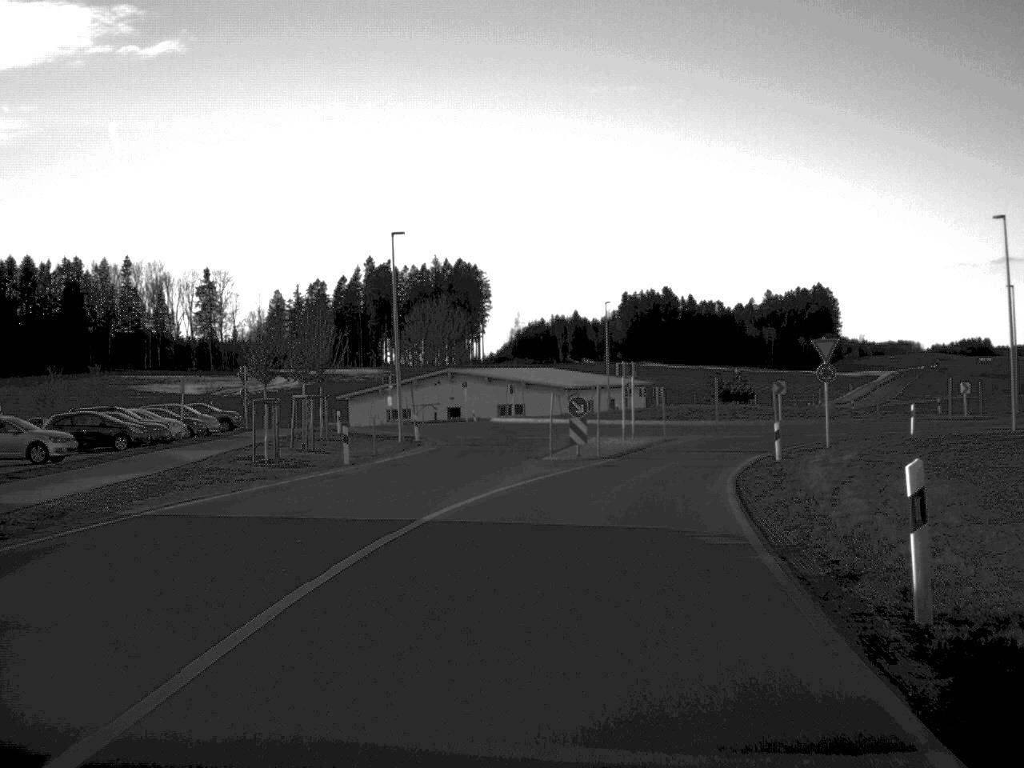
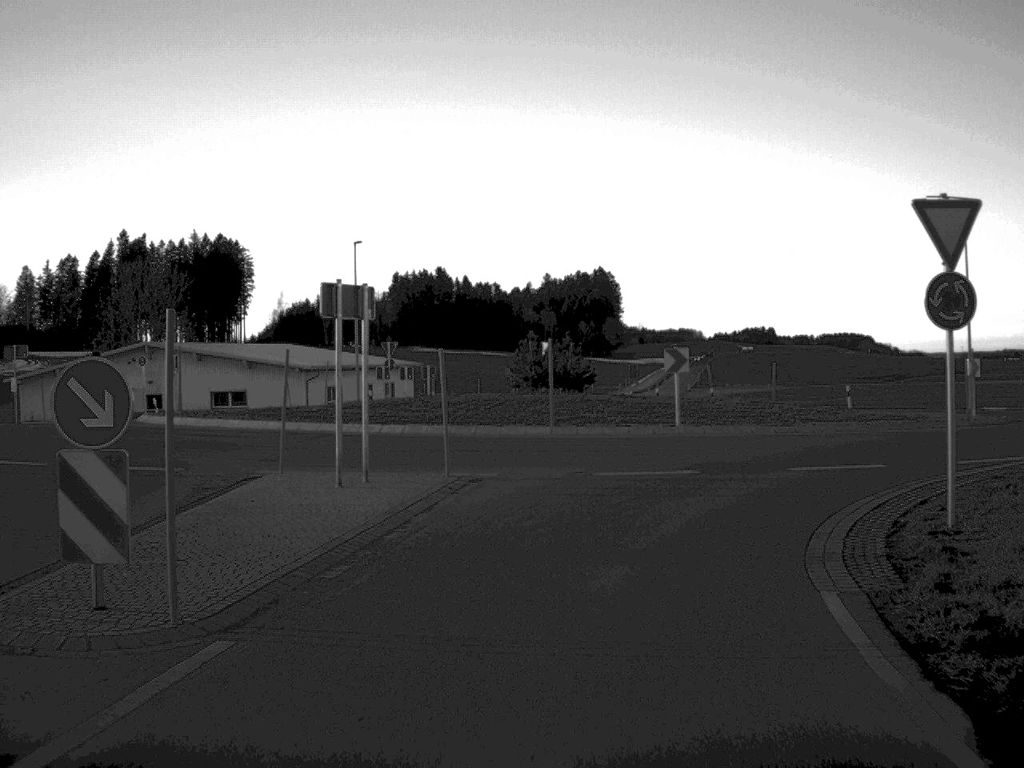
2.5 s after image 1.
(+2.5, +27.4) m; +10°
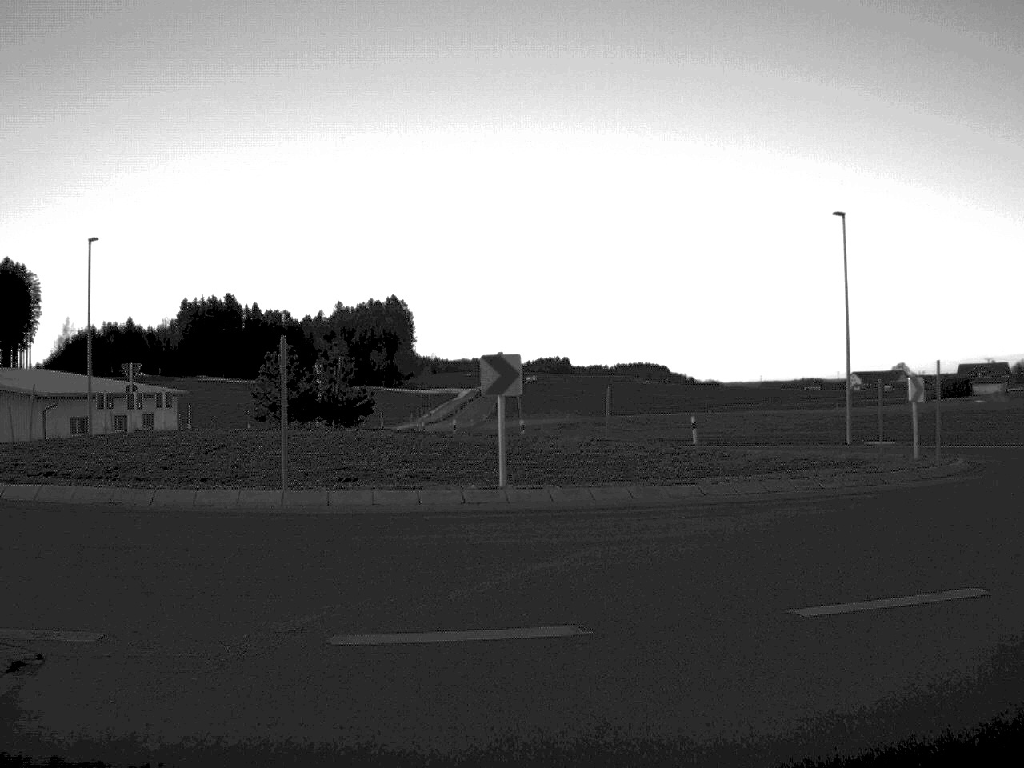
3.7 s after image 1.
(+0.7, +11.1) m; +10°
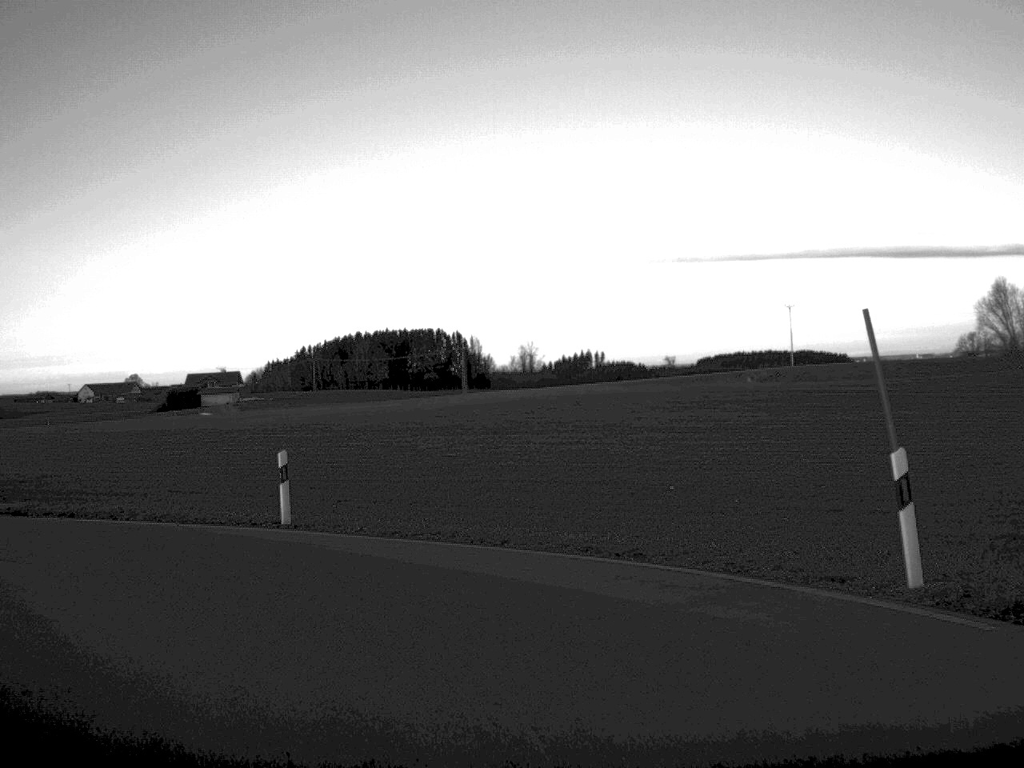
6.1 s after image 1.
(+7.4, +17.3) m; +34°
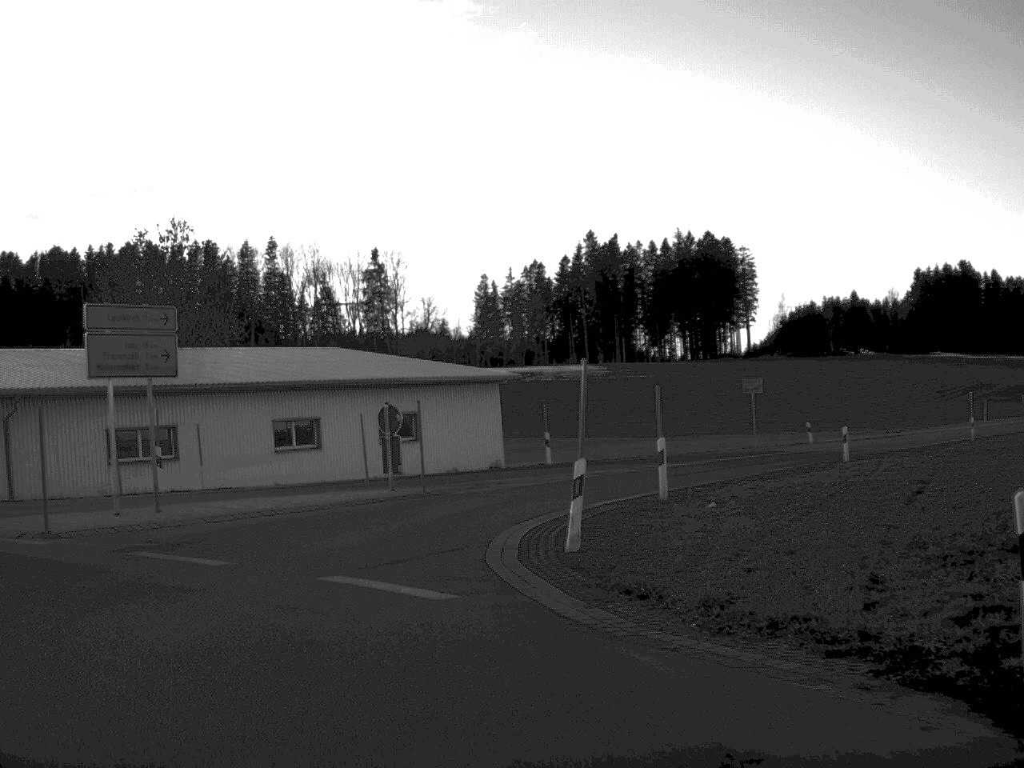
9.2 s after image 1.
(-11.5, +18.6) m; -70°
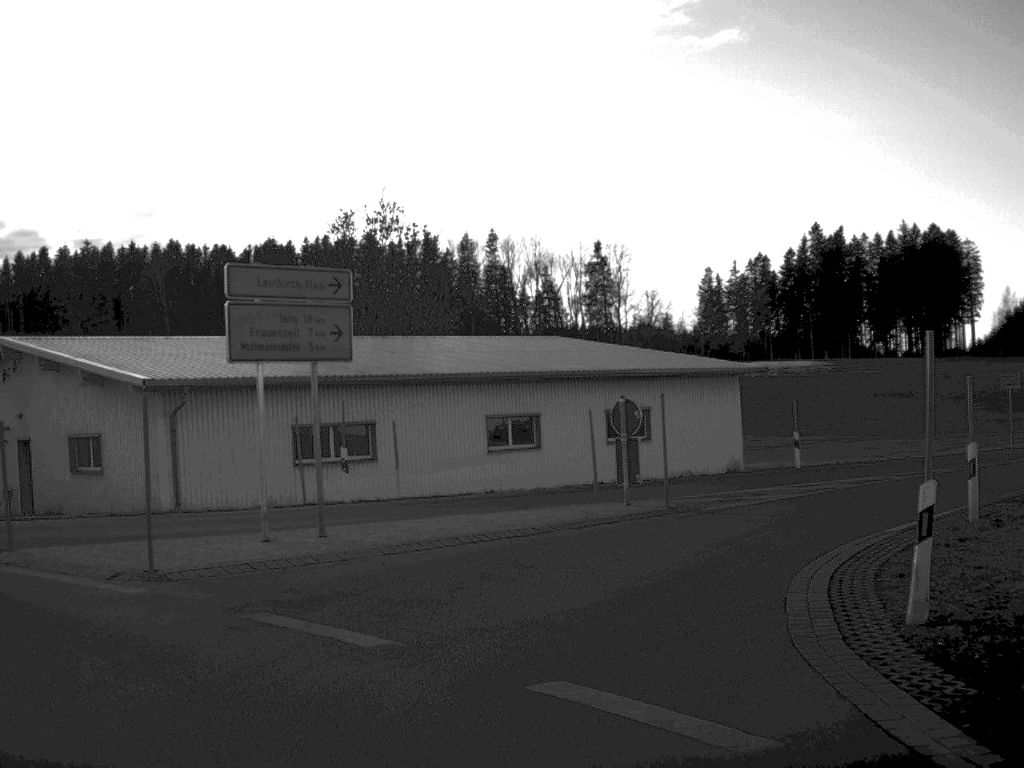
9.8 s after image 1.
(-0.5, +4.8) m; -10°
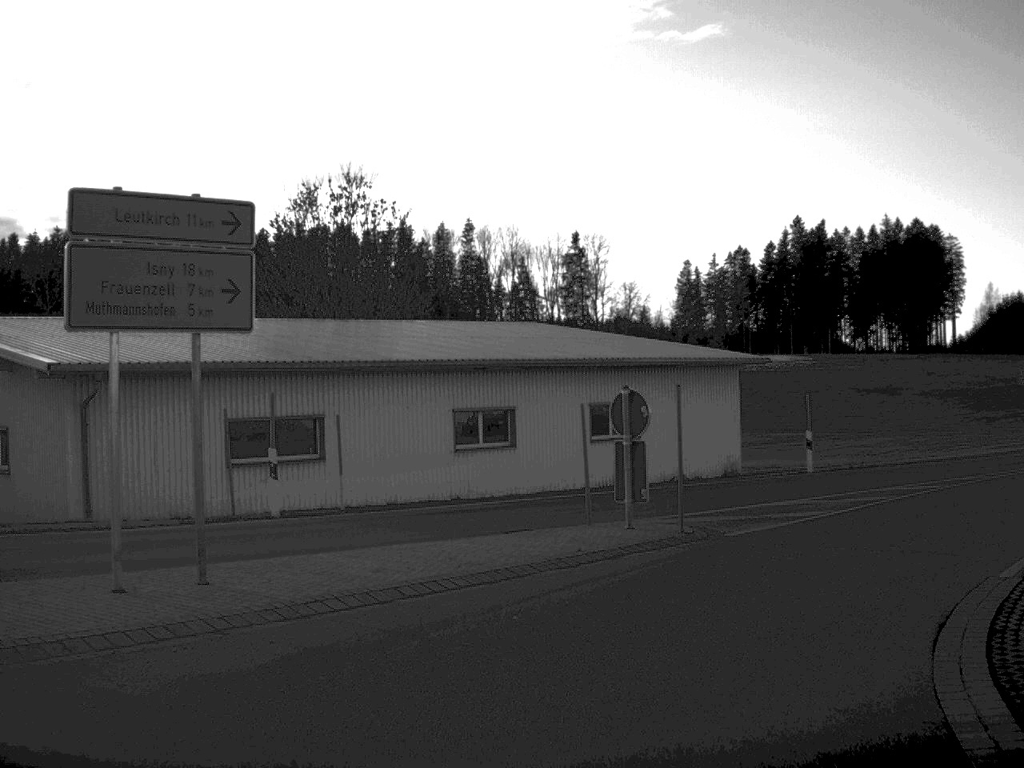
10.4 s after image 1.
(0.0, +4.7) m; +2°
